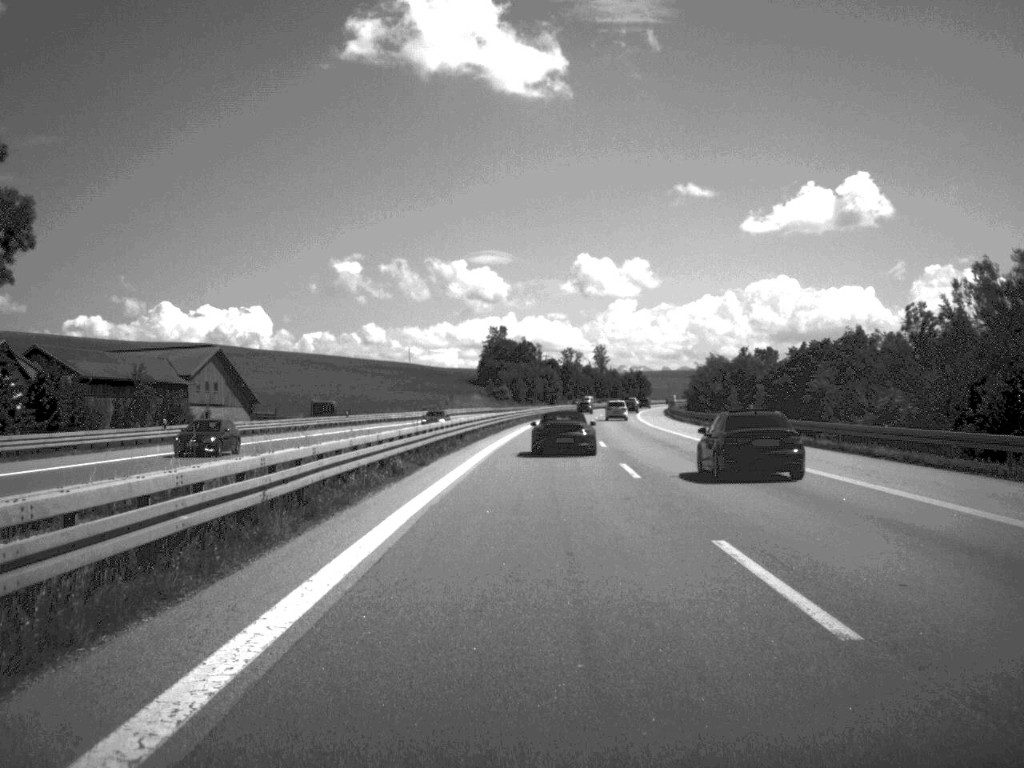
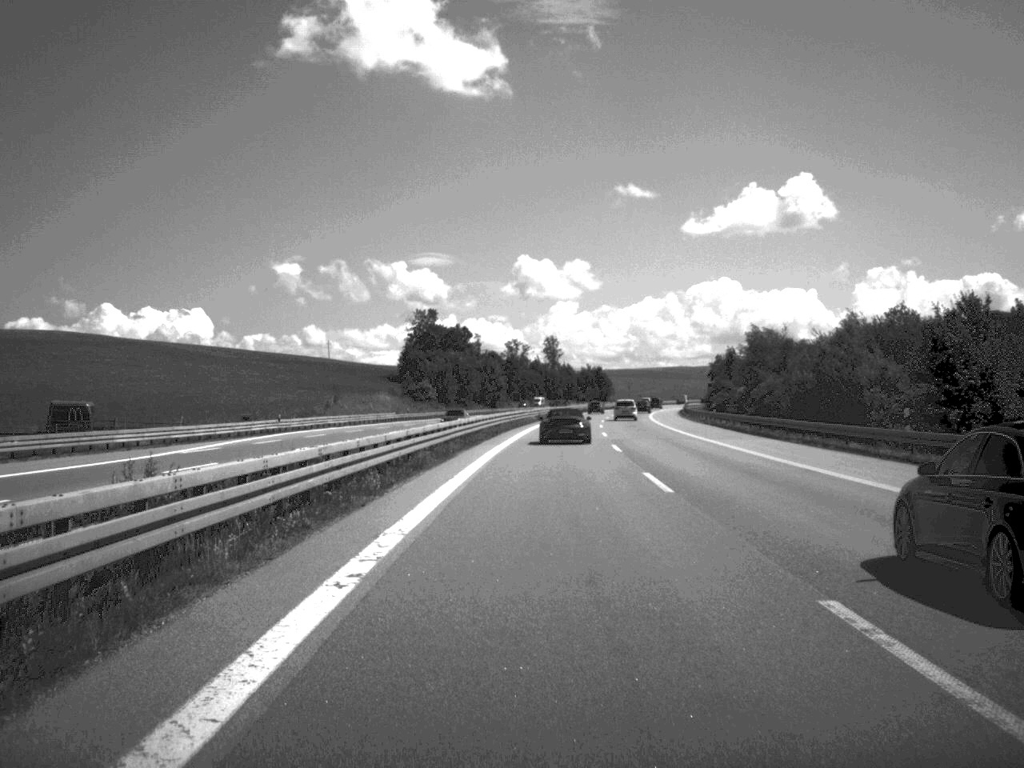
(+1.5, +75.4) m; +2°
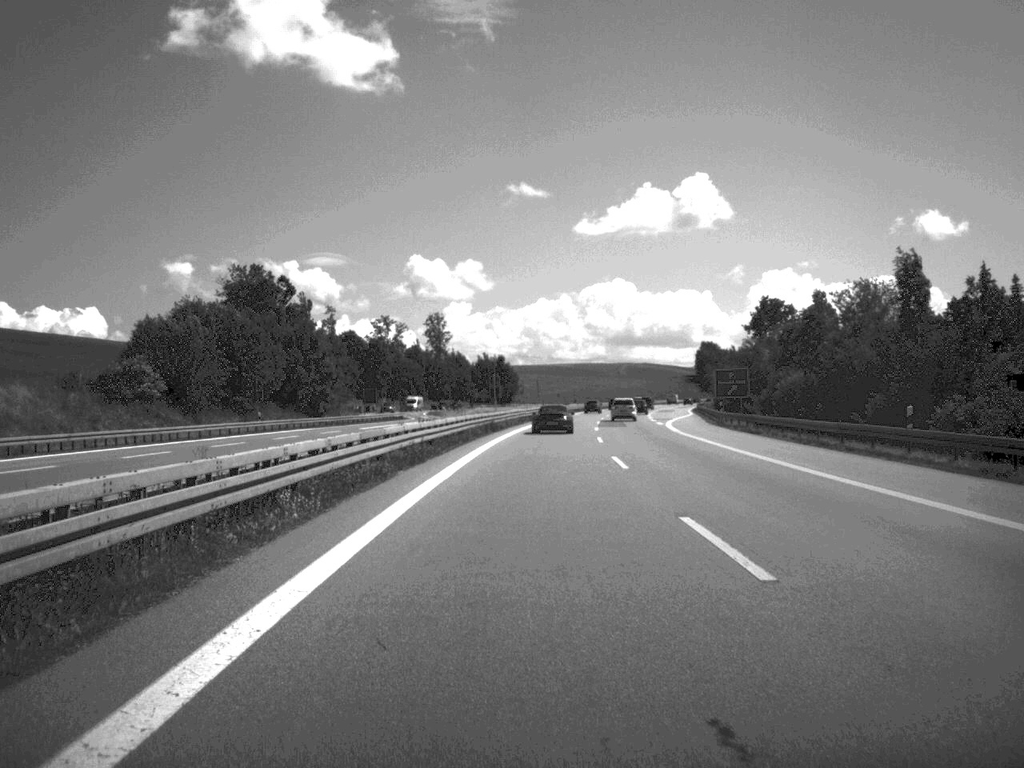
(+4.0, +99.5) m; +5°
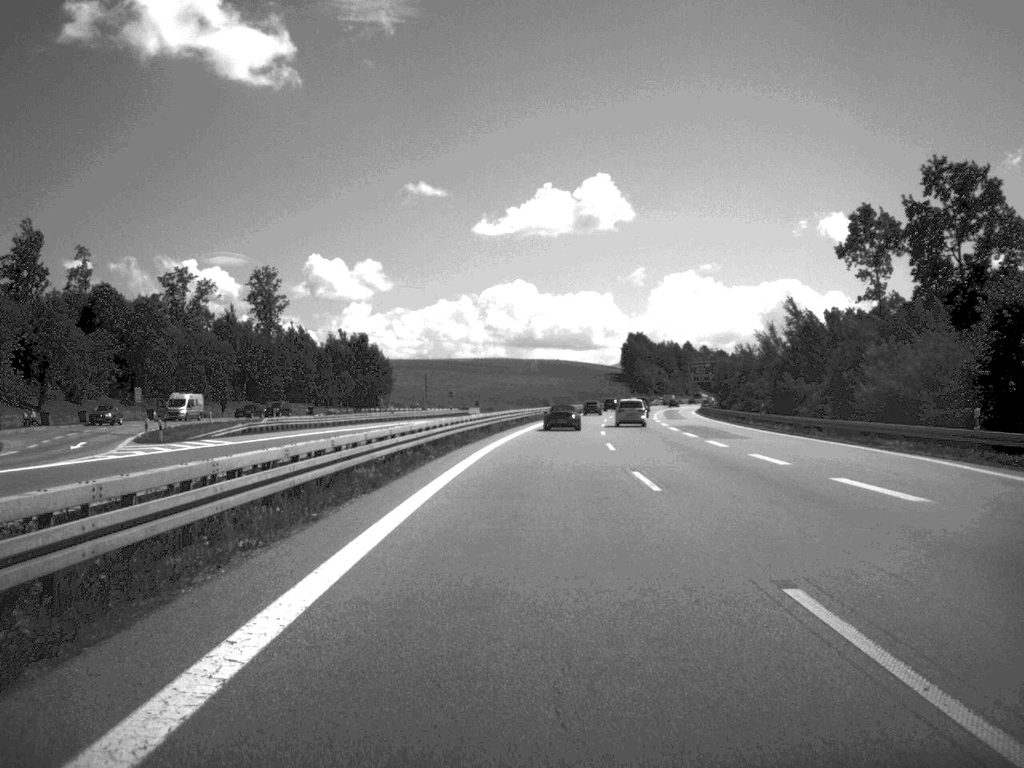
(+3.4, +95.0) m; +4°
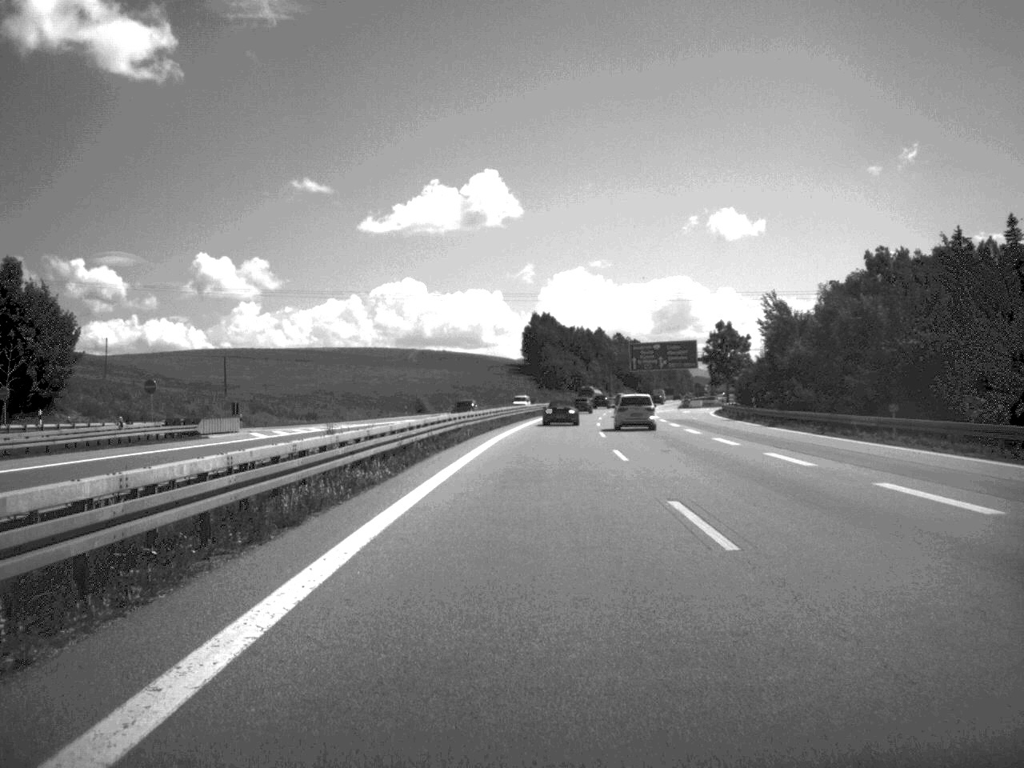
(+4.1, +98.1) m; +5°
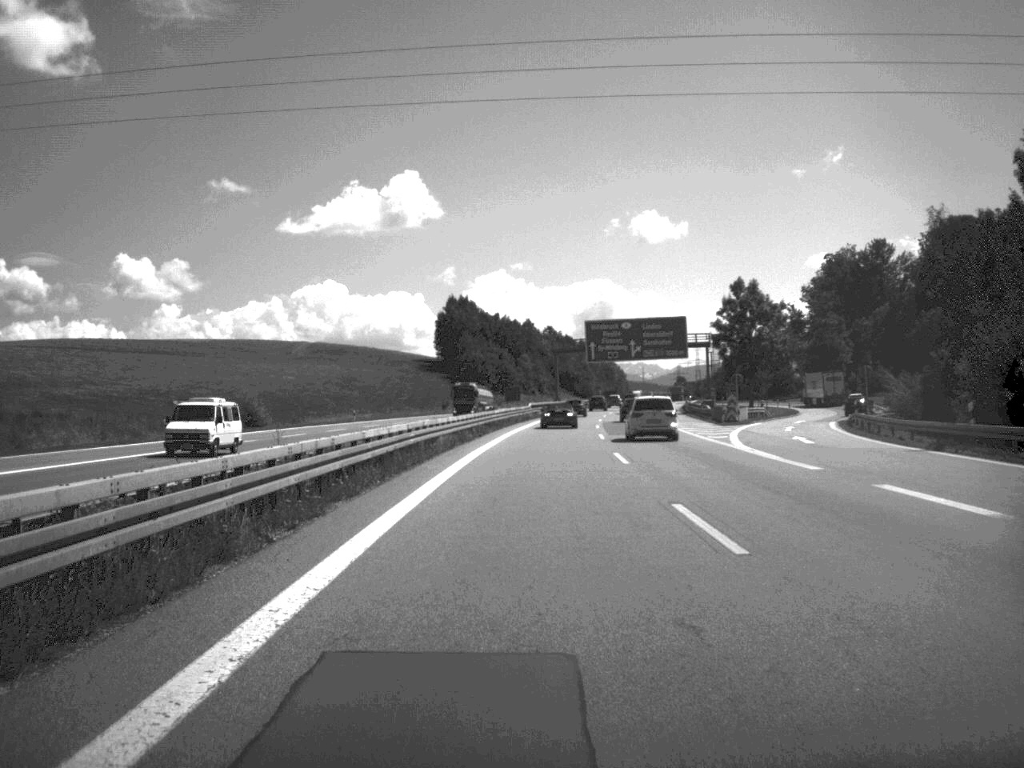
(+2.0, +71.1) m; +3°
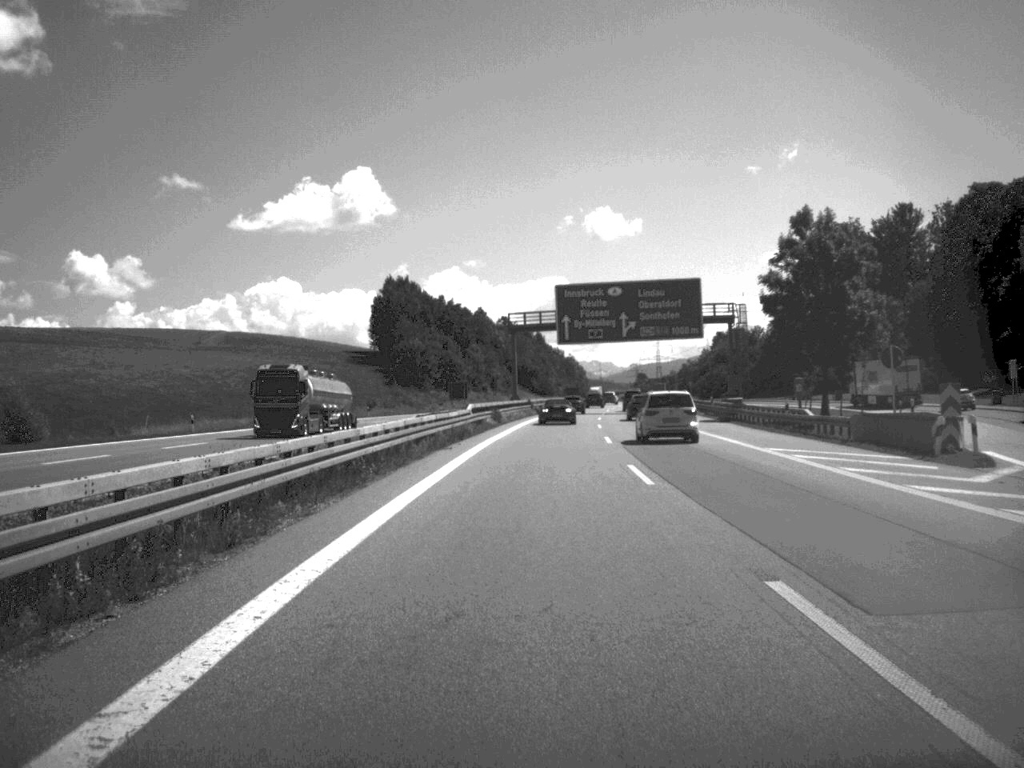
(+0.8, +43.5) m; +2°
